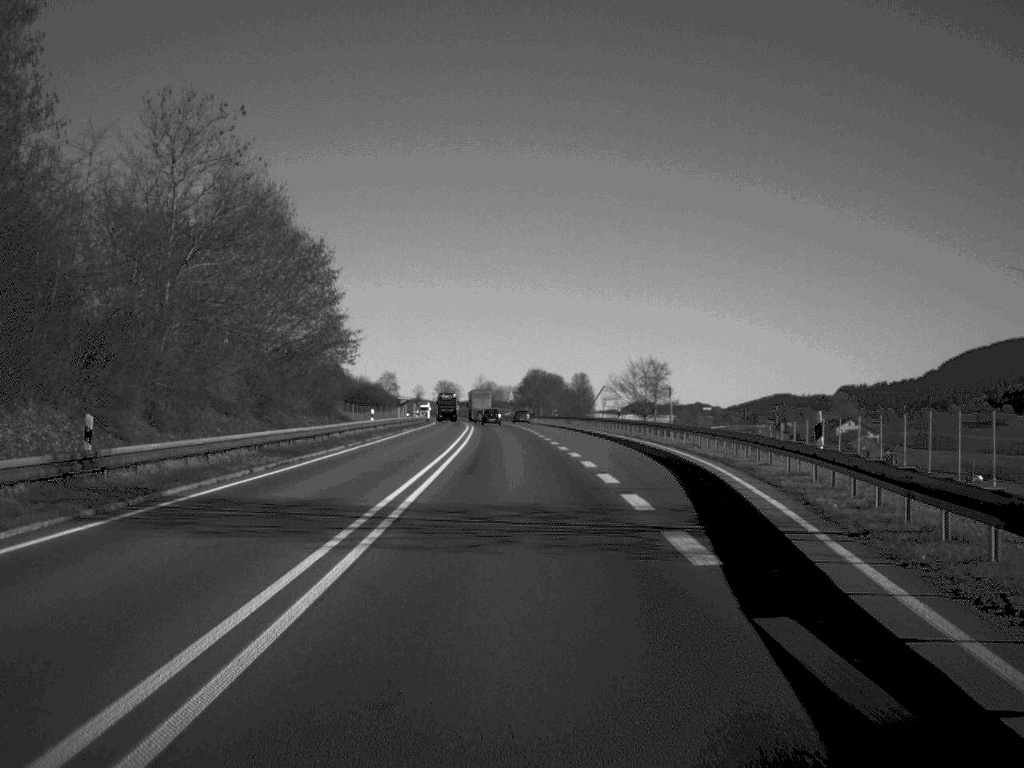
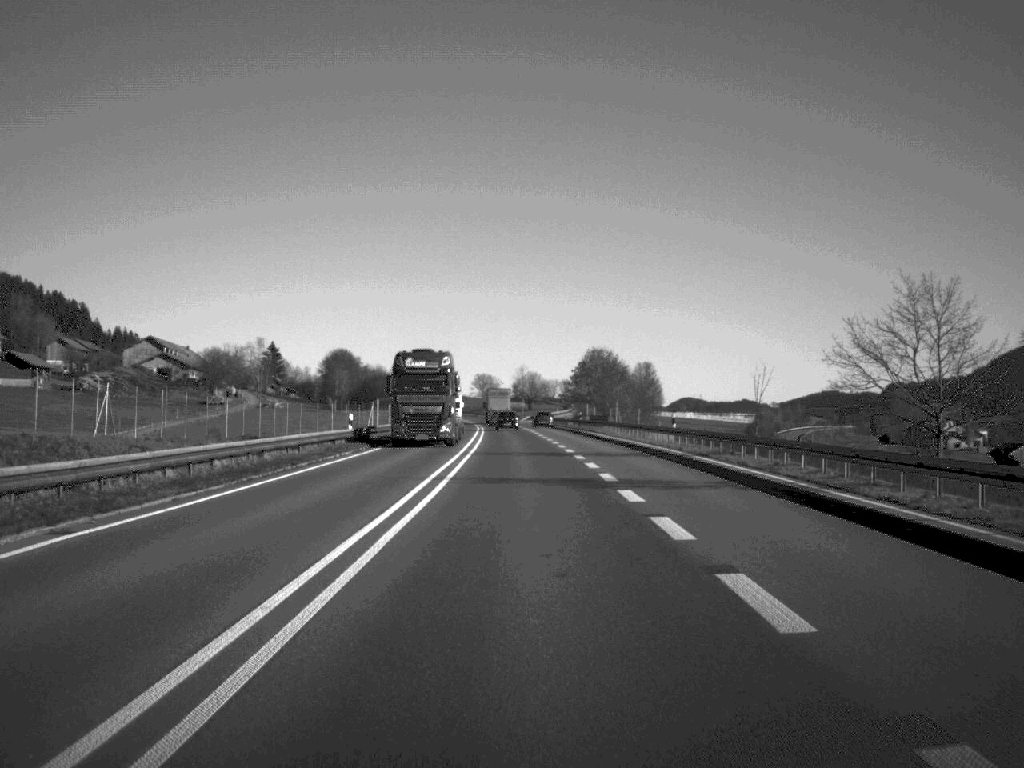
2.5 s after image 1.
(-1.3, +69.0) m; -2°
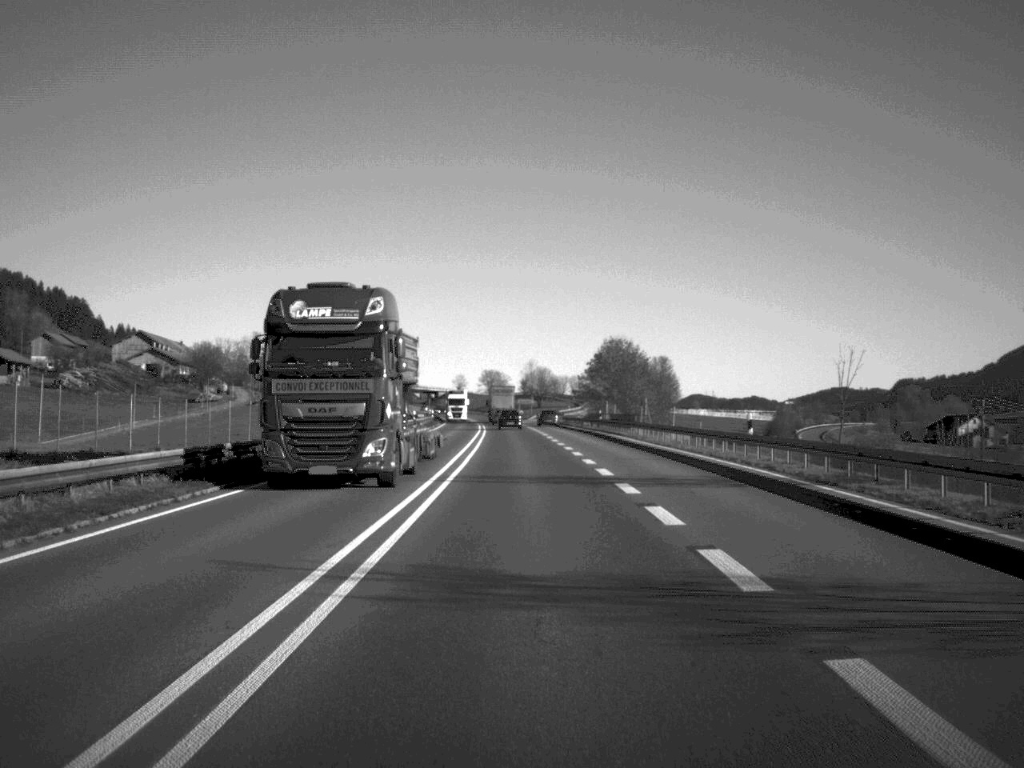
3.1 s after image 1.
(-0.1, +15.9) m; 0°
